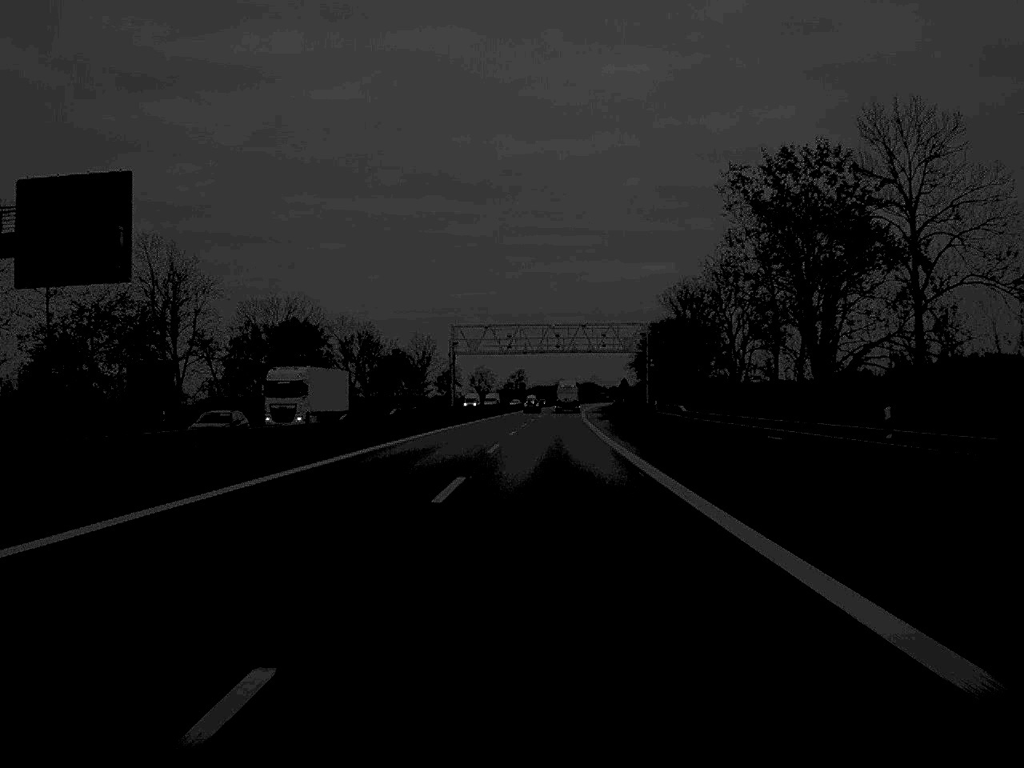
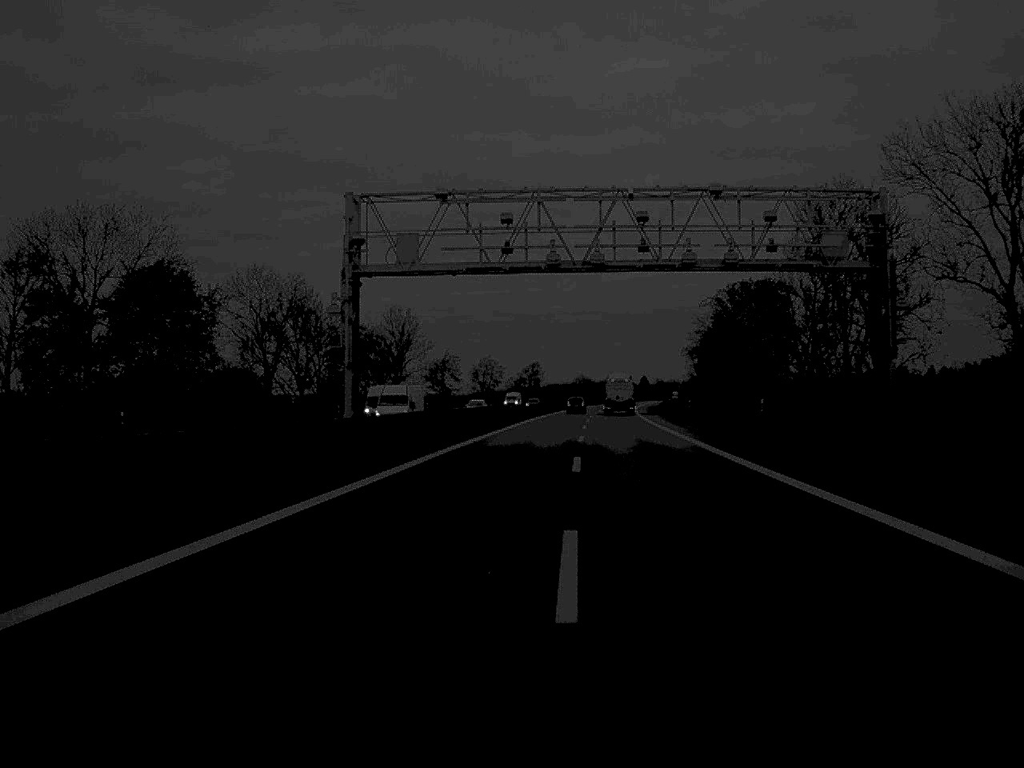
(-0.4, +64.2) m; -1°
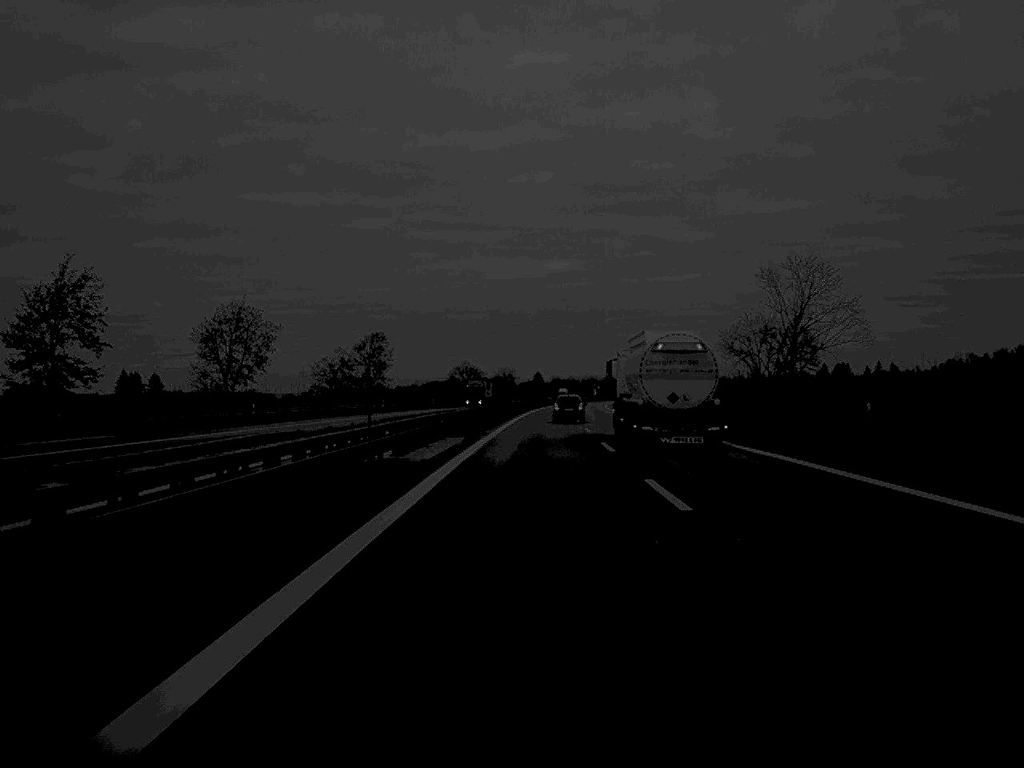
(+7.4, +154.1) m; +5°
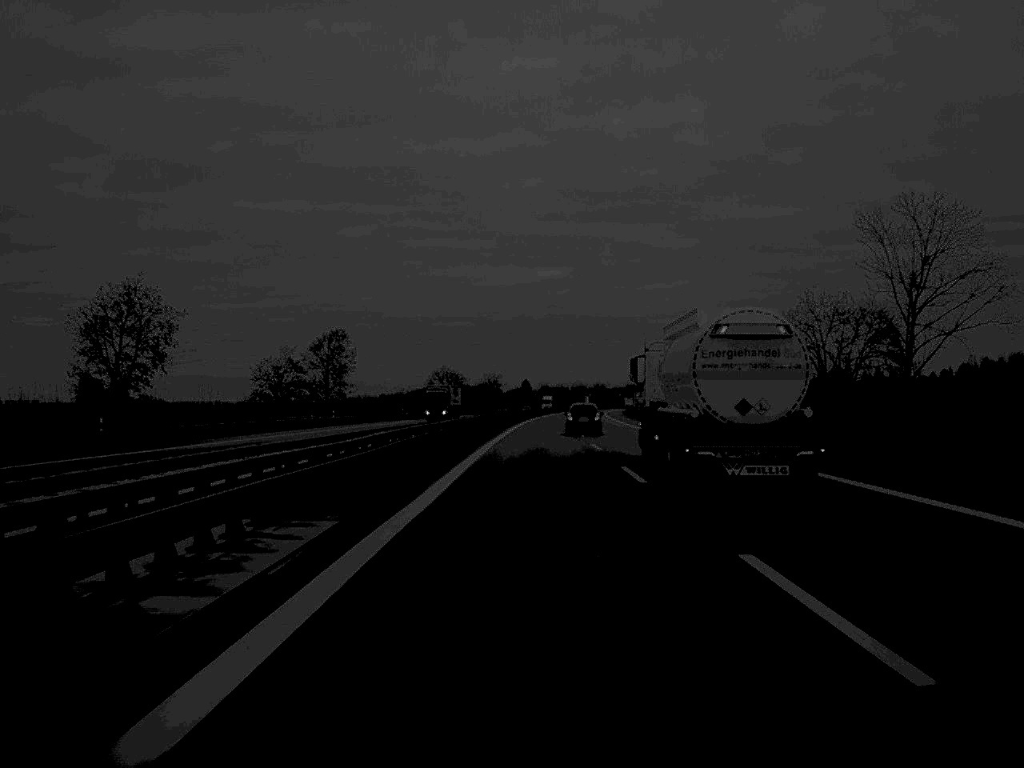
(+0.1, +28.5) m; +1°
